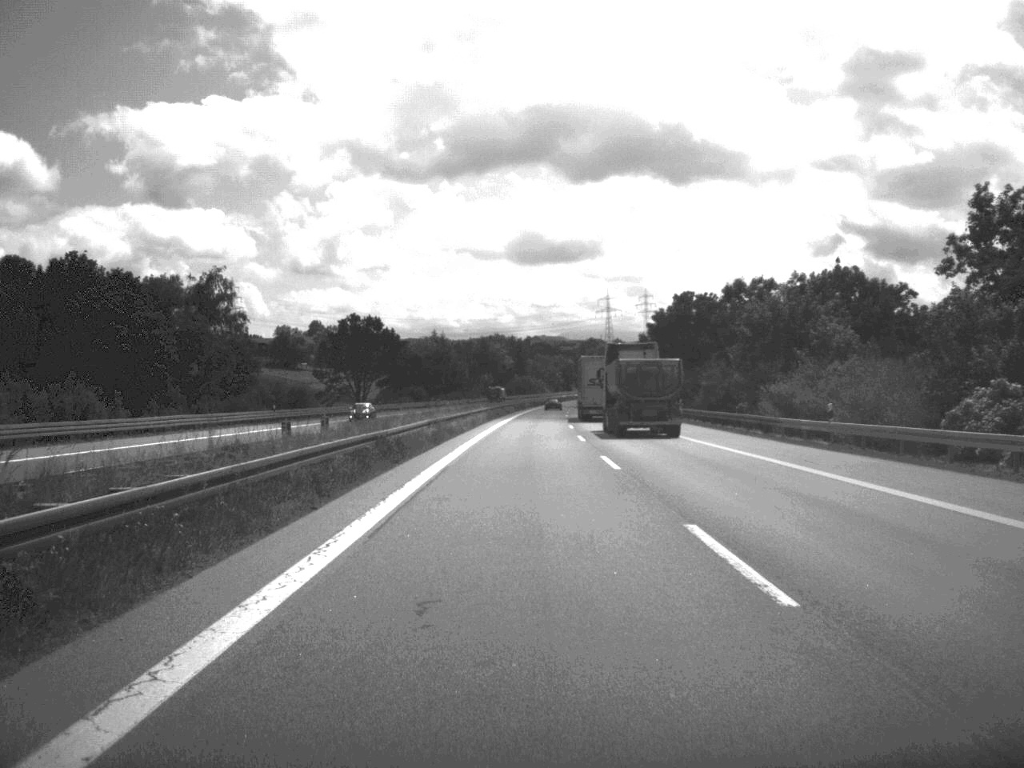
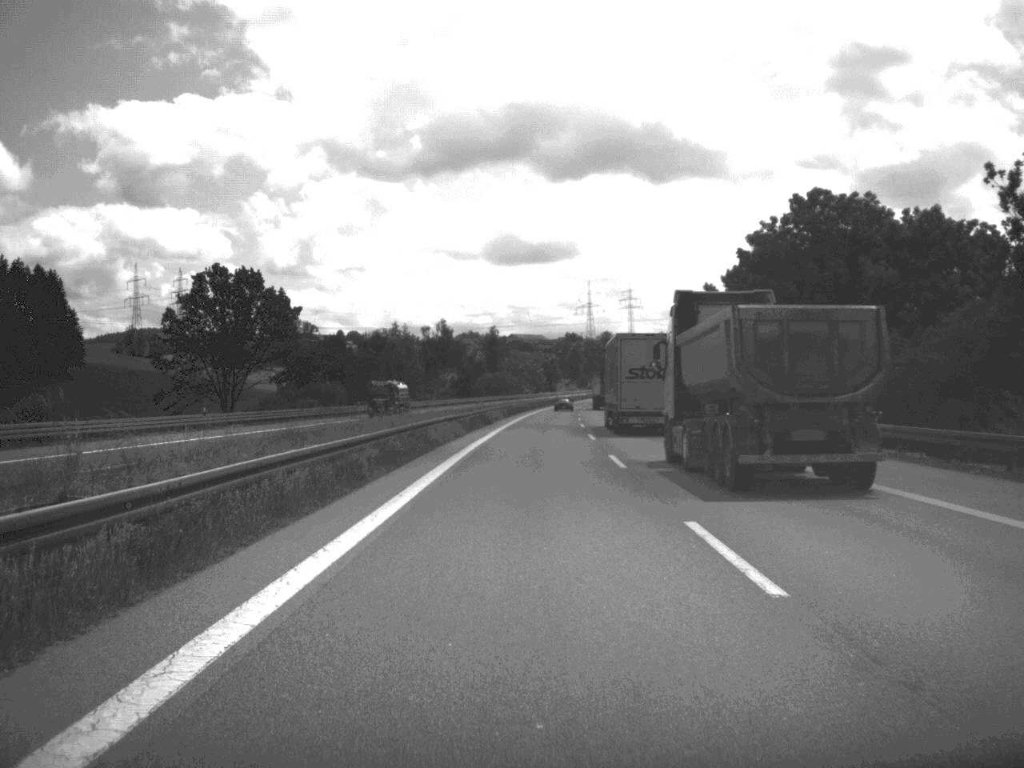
(+0.4, +70.4) m; +1°
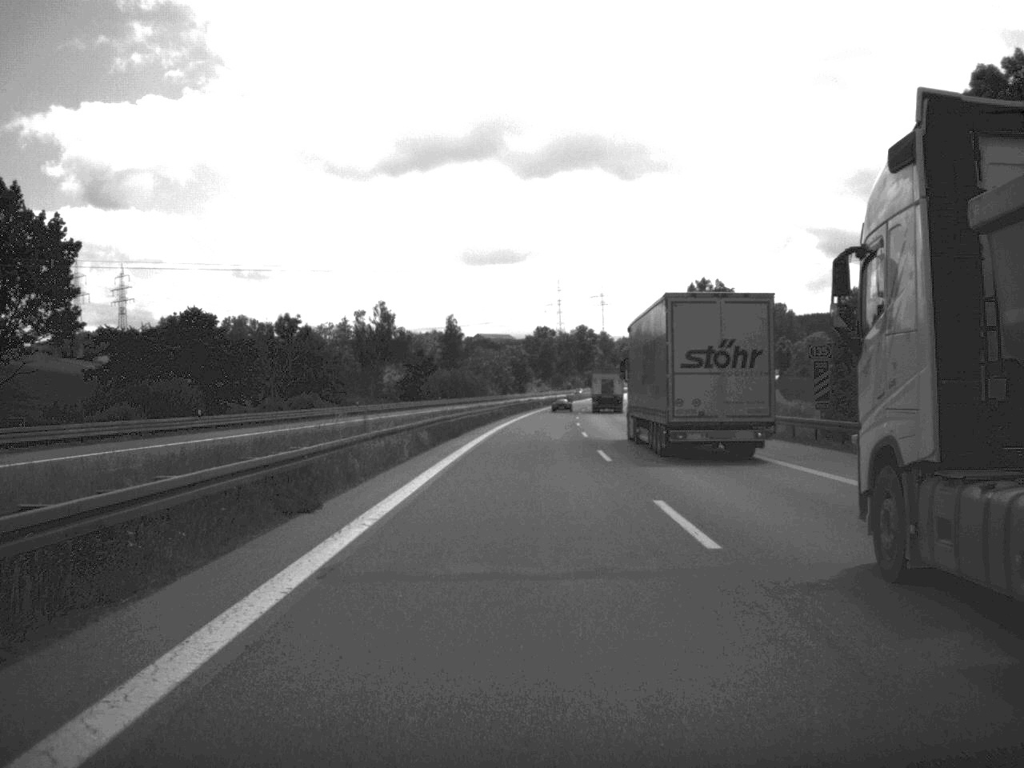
(+0.6, +49.9) m; +1°
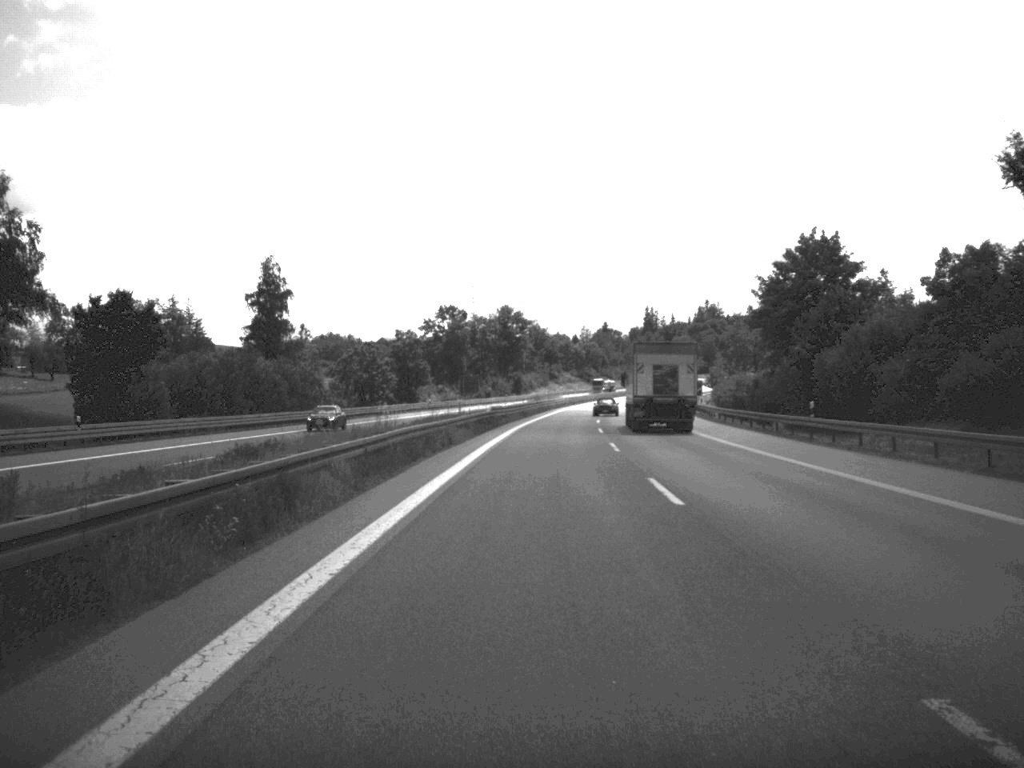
(+3.1, +118.5) m; +4°
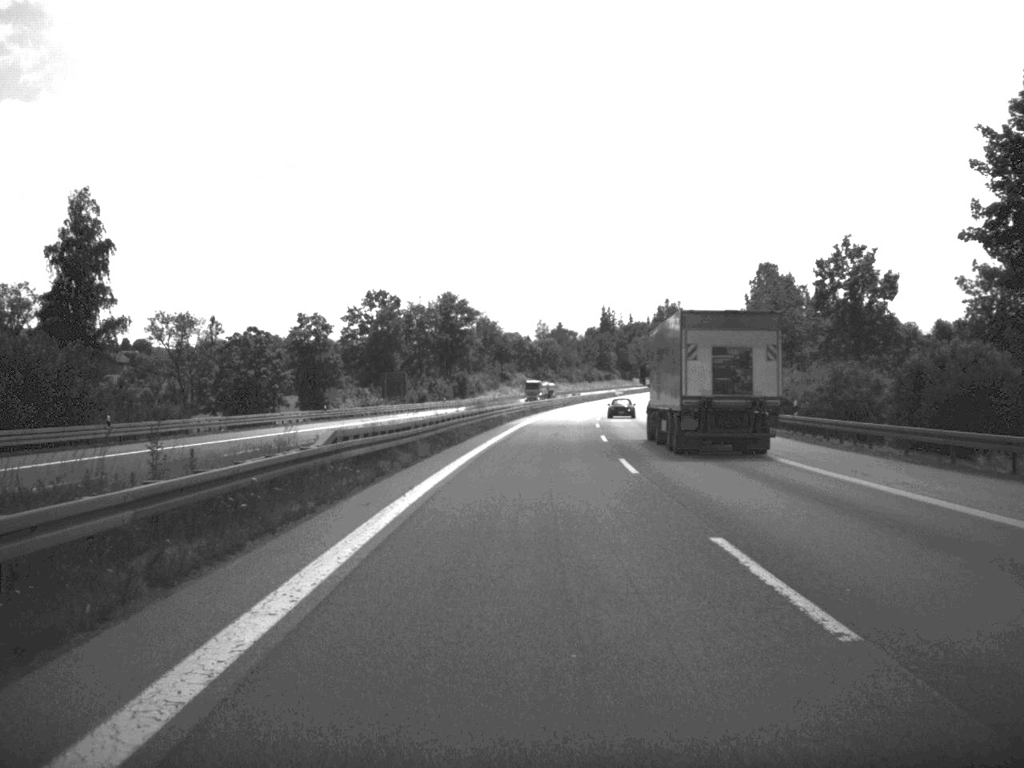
(+0.8, +45.6) m; +2°
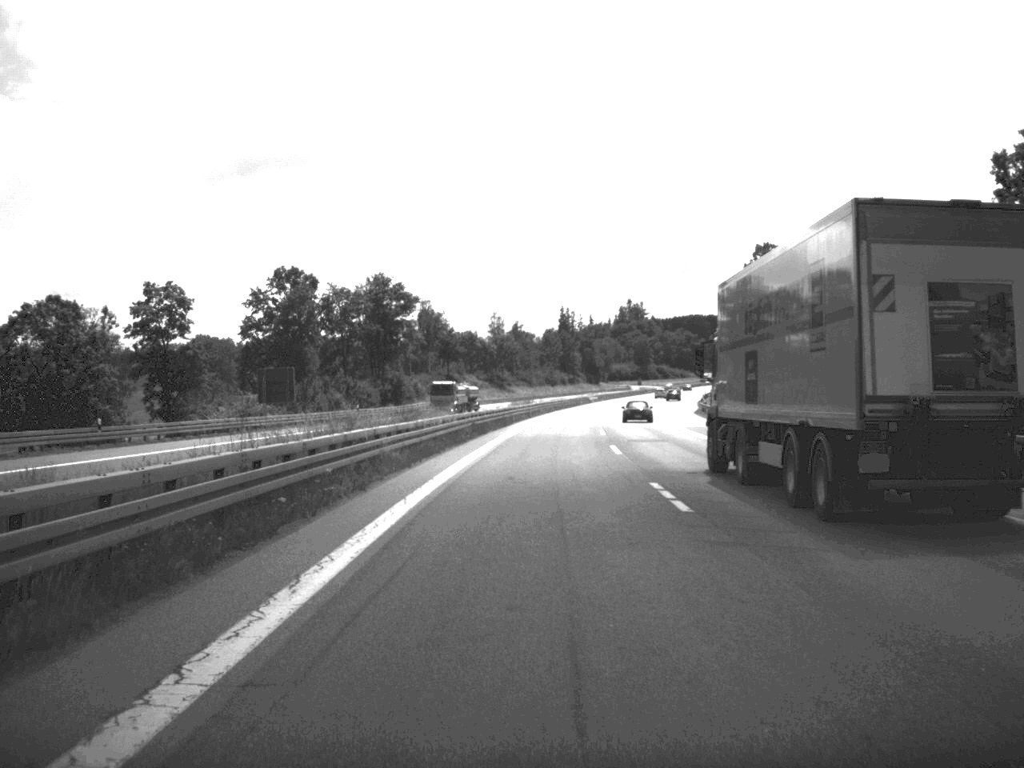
(+0.7, +44.4) m; +2°
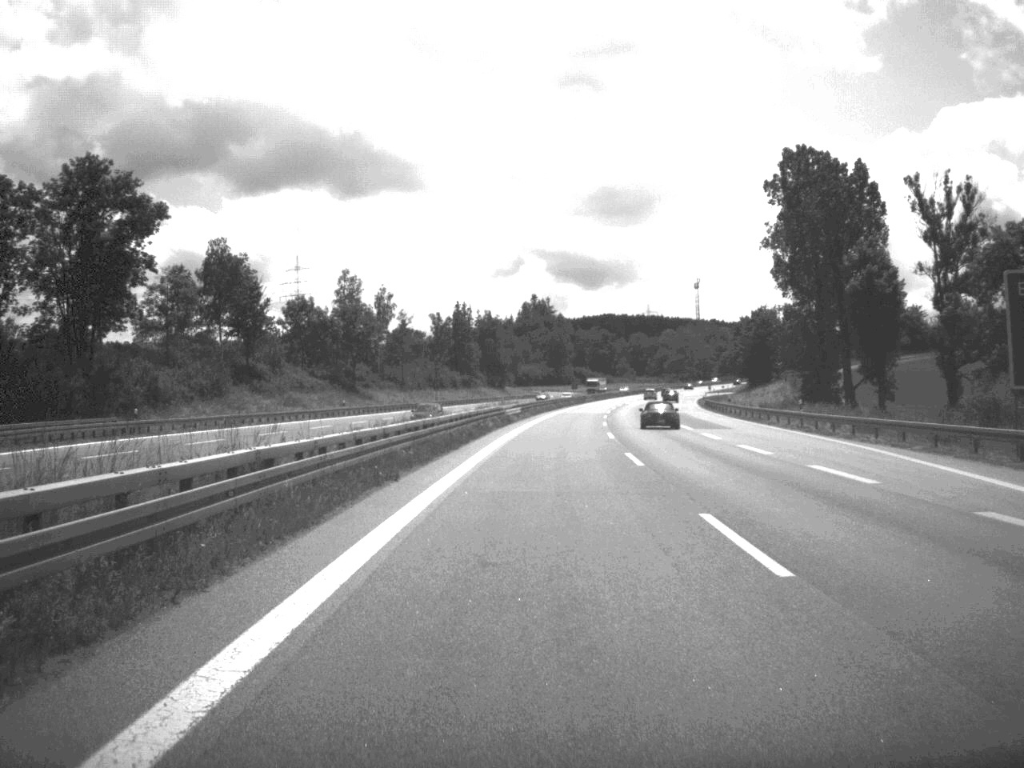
(+3.5, +94.5) m; +4°
